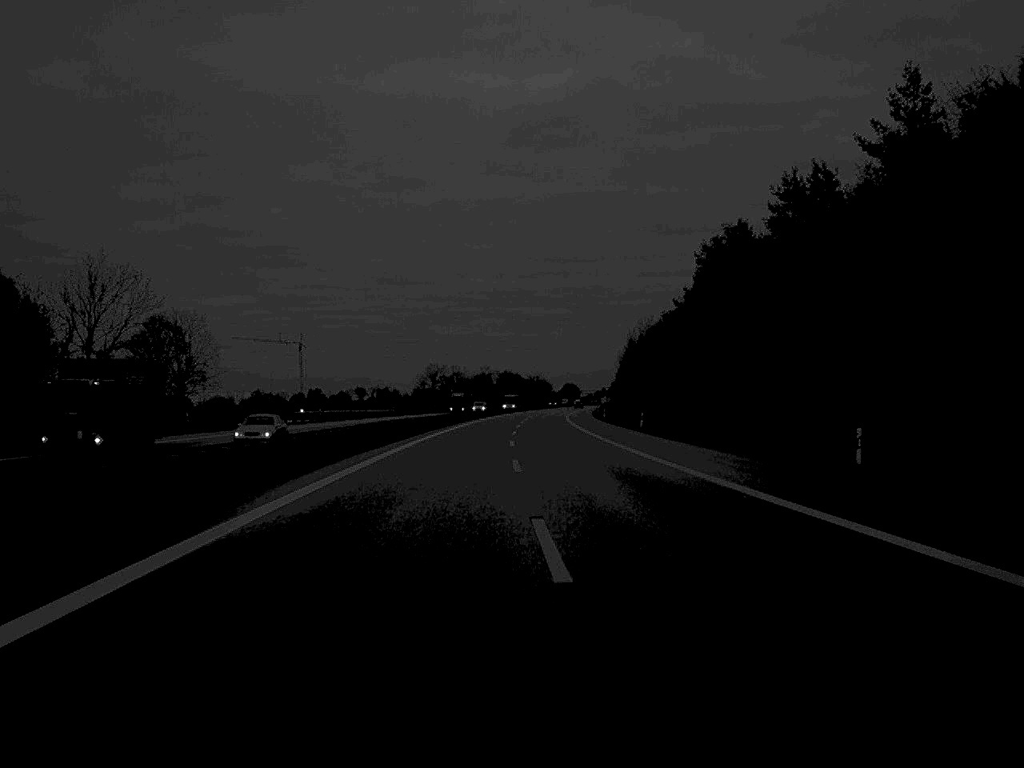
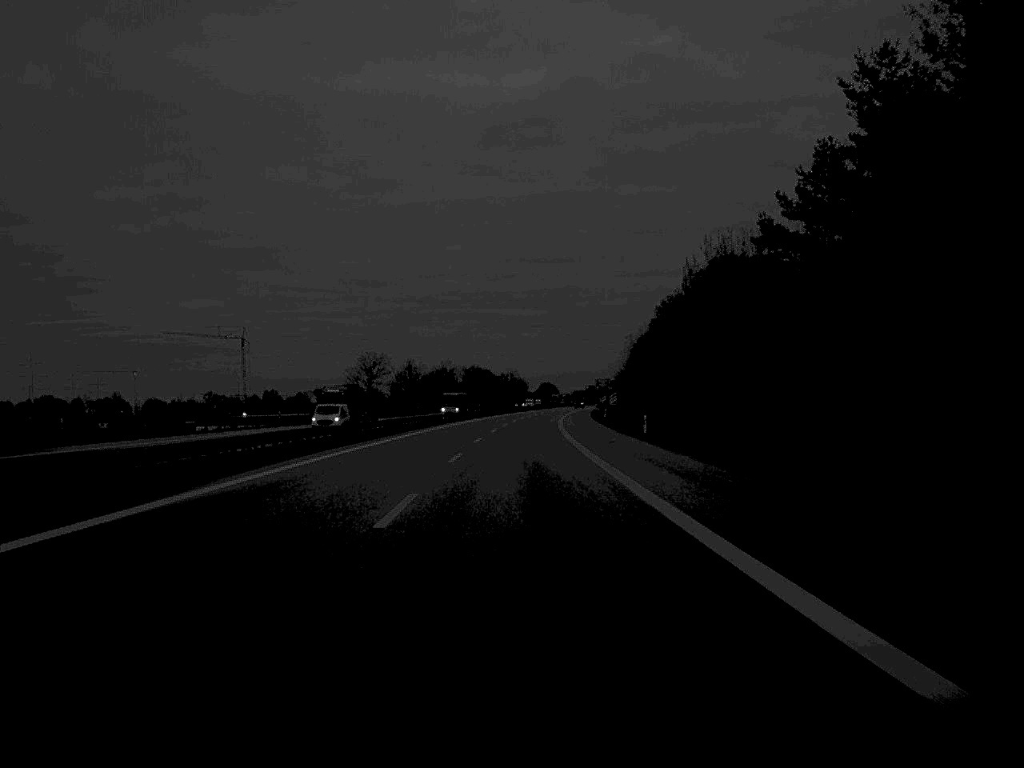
(+0.9, +66.4) m; +1°
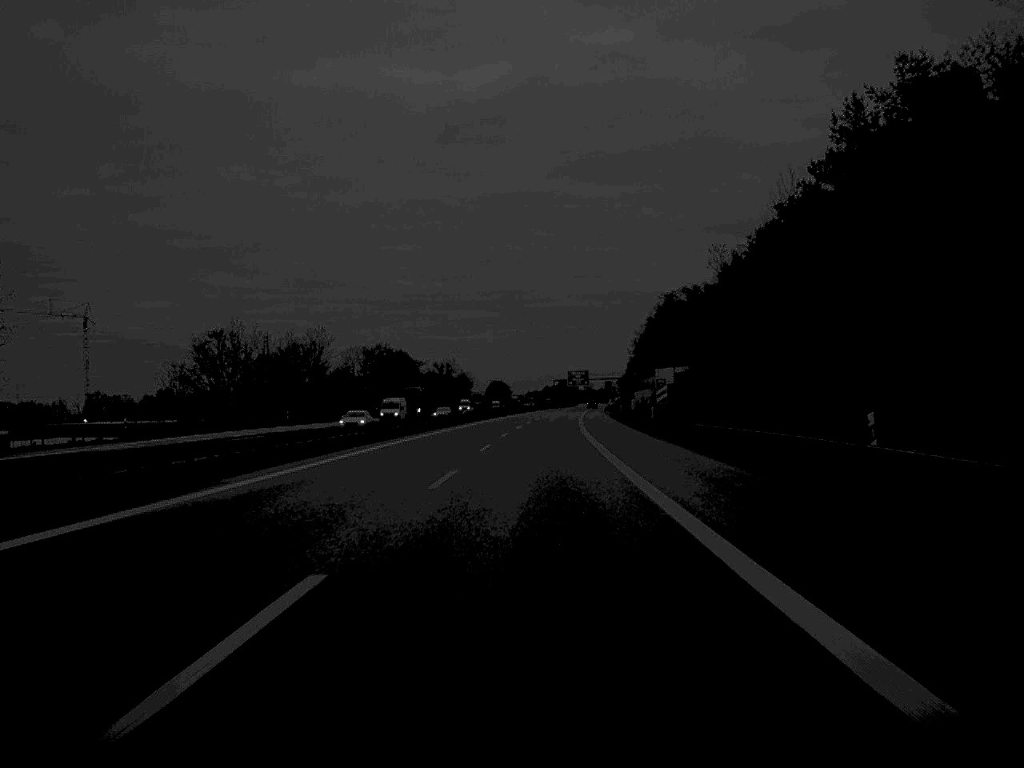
(+2.0, +134.6) m; +2°
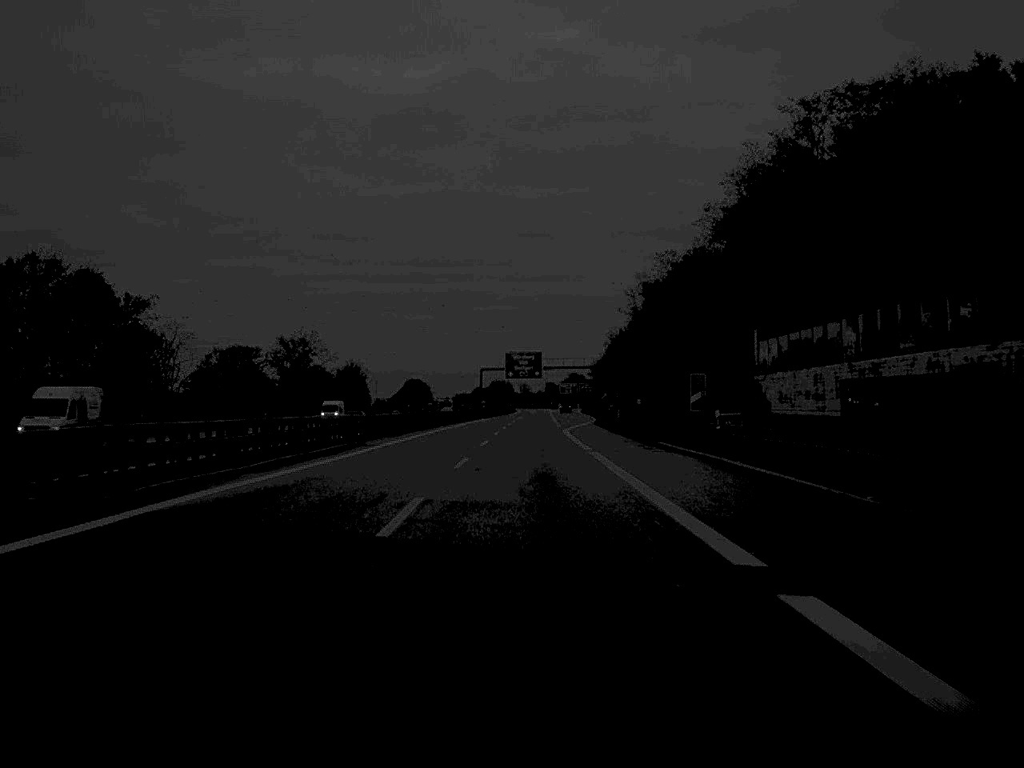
(+3.7, +134.5) m; +3°
